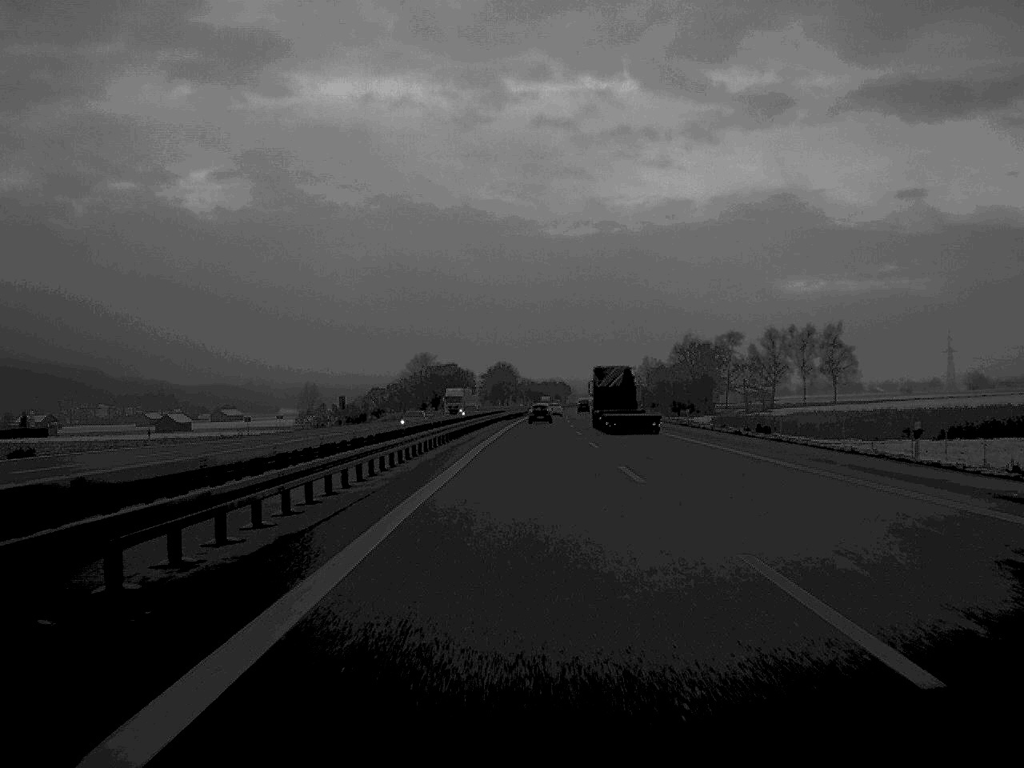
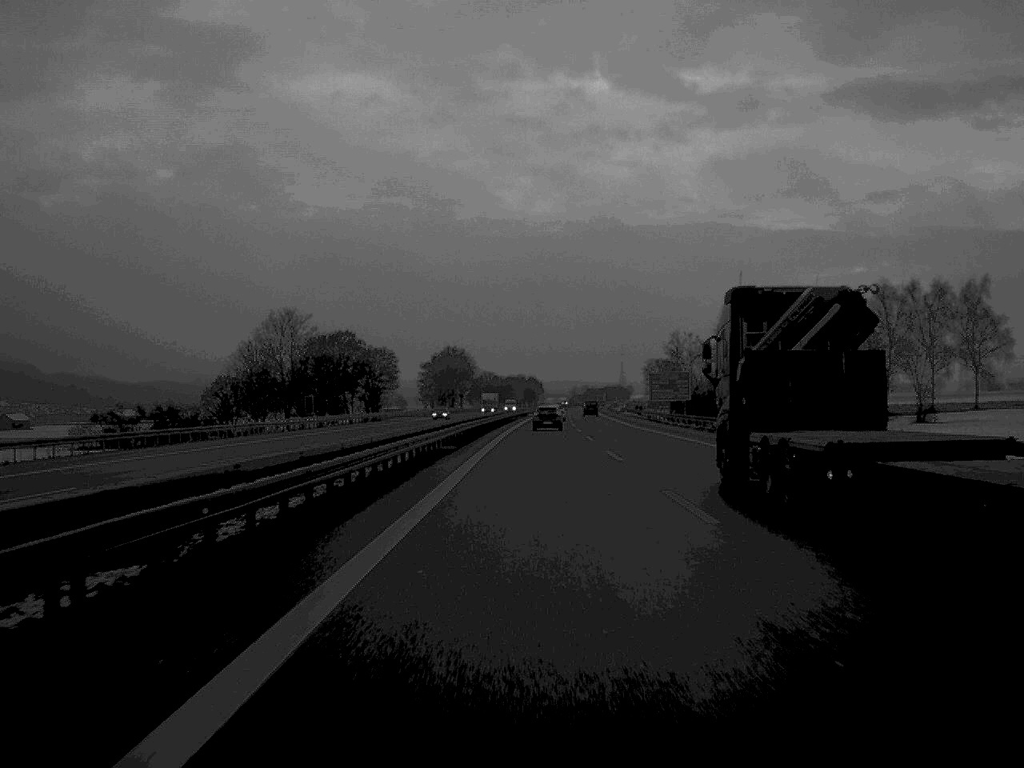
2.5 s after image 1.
(+1.4, +115.3) m; +2°
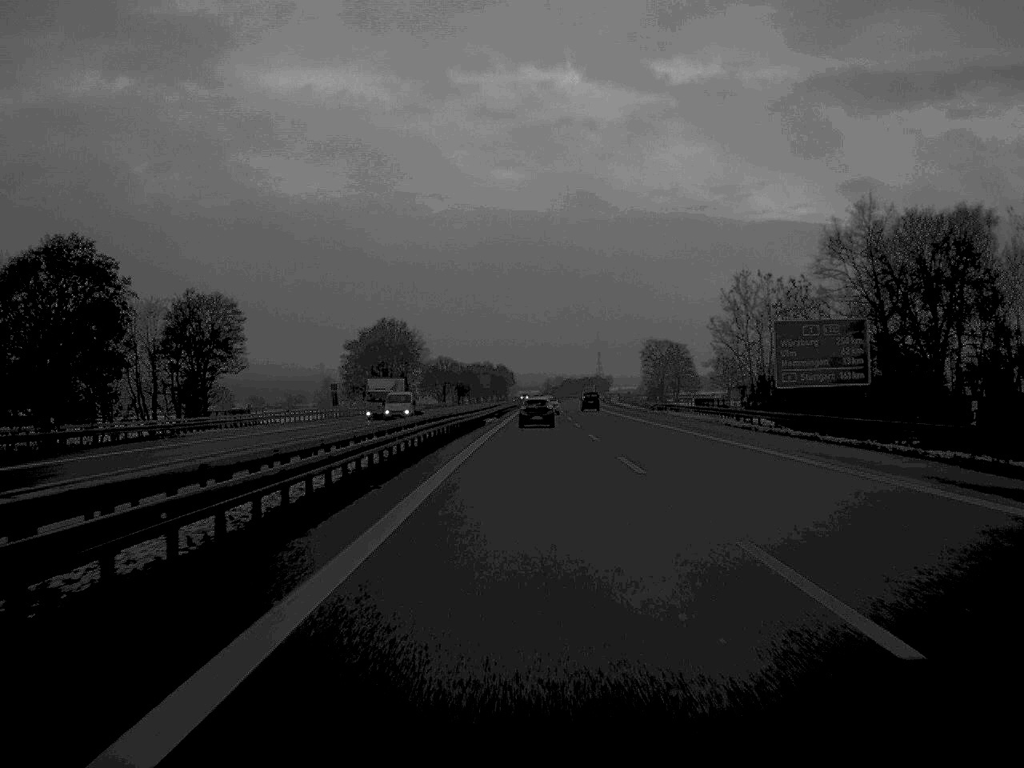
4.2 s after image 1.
(+0.9, +80.2) m; +1°
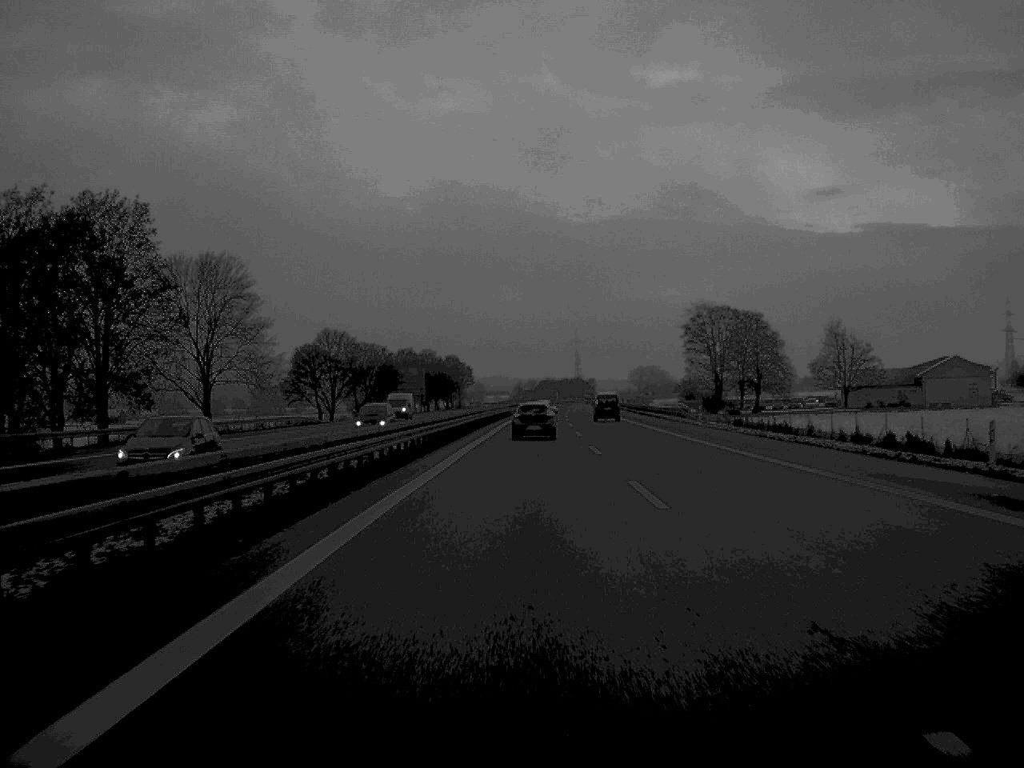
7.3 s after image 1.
(+1.8, +132.4) m; +1°
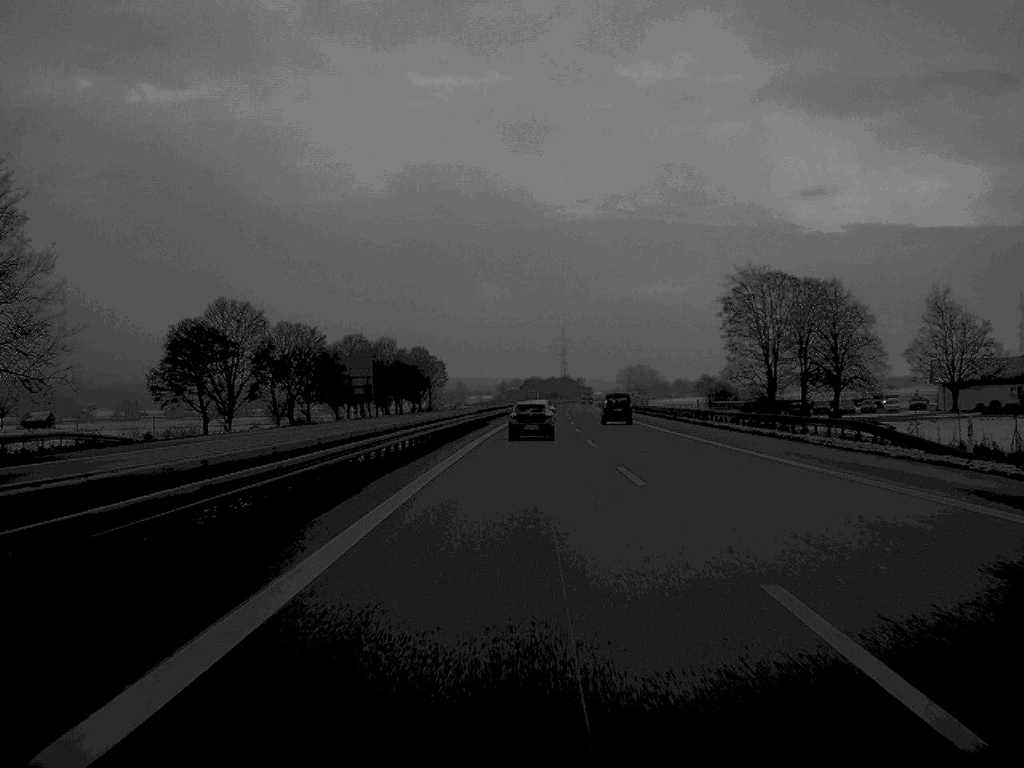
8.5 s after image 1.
(+0.3, +48.9) m; +1°
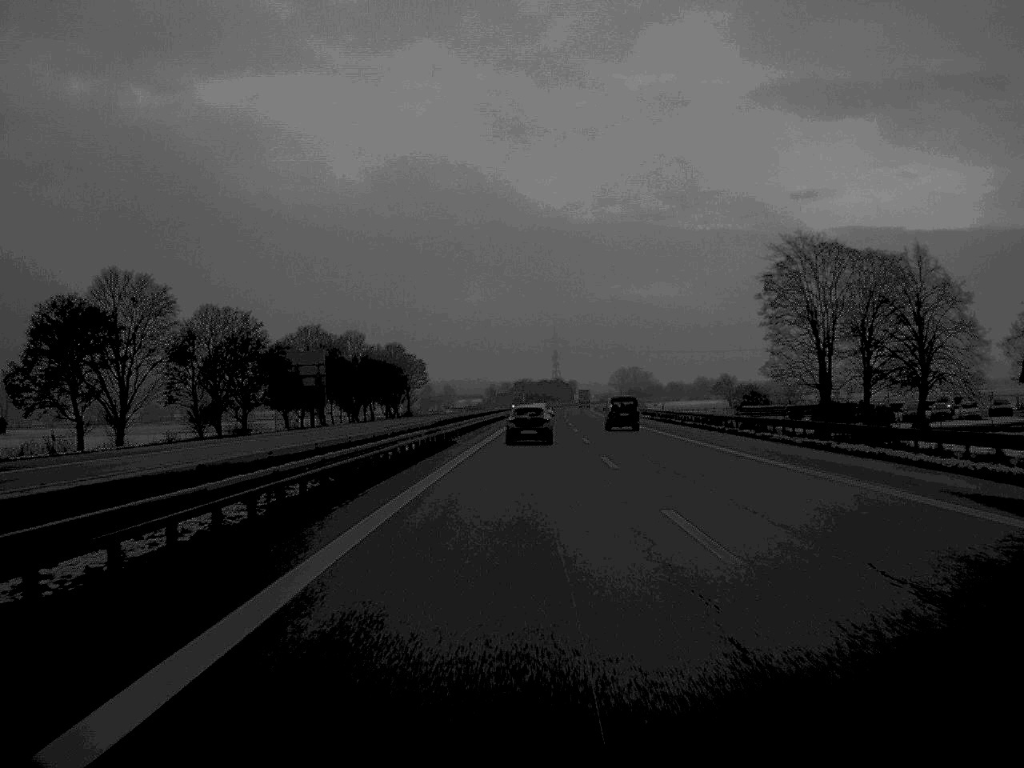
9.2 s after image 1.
(+0.1, +28.0) m; 0°
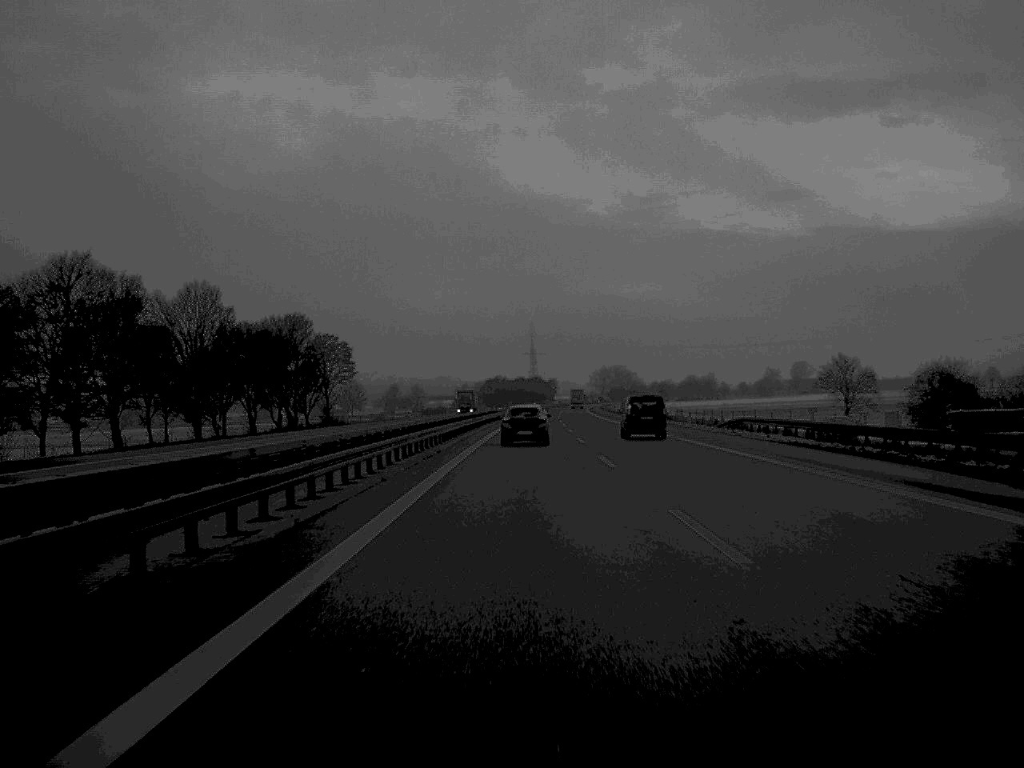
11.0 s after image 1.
(+0.7, +71.4) m; +1°
